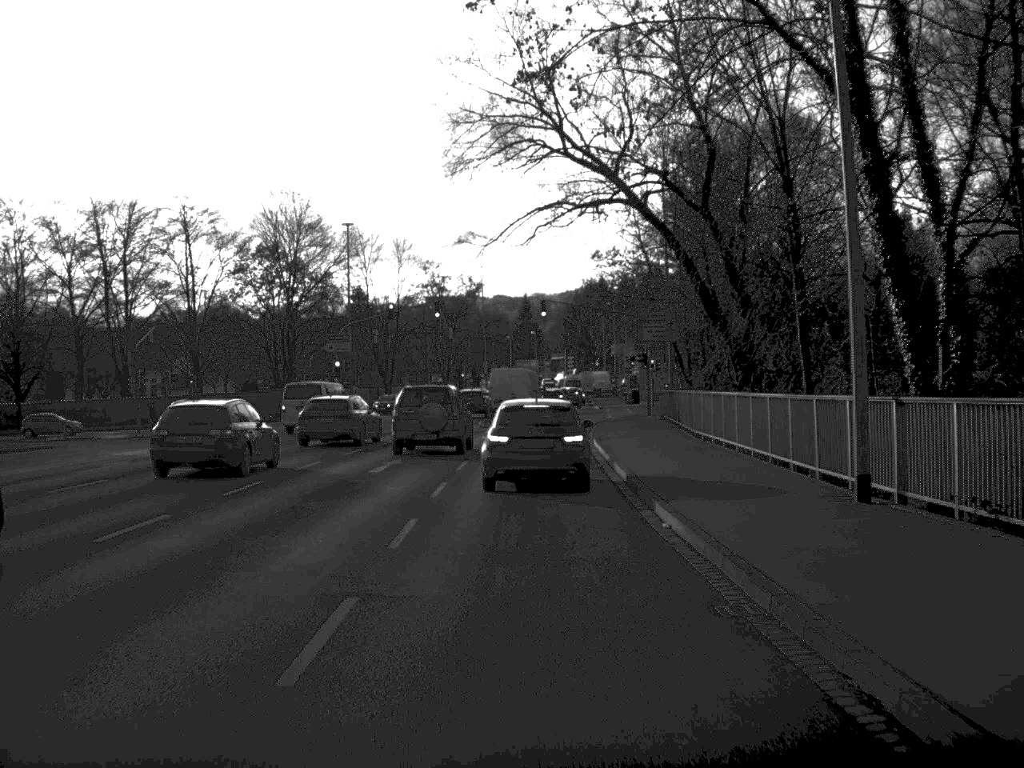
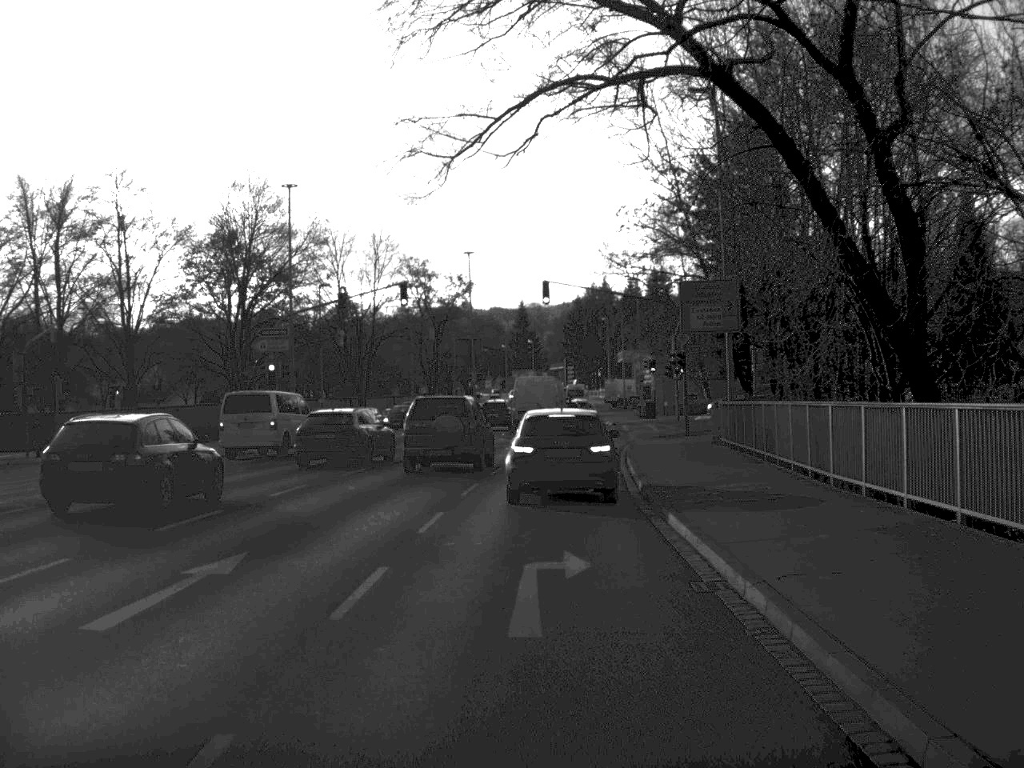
(0.0, +15.8) m; 0°
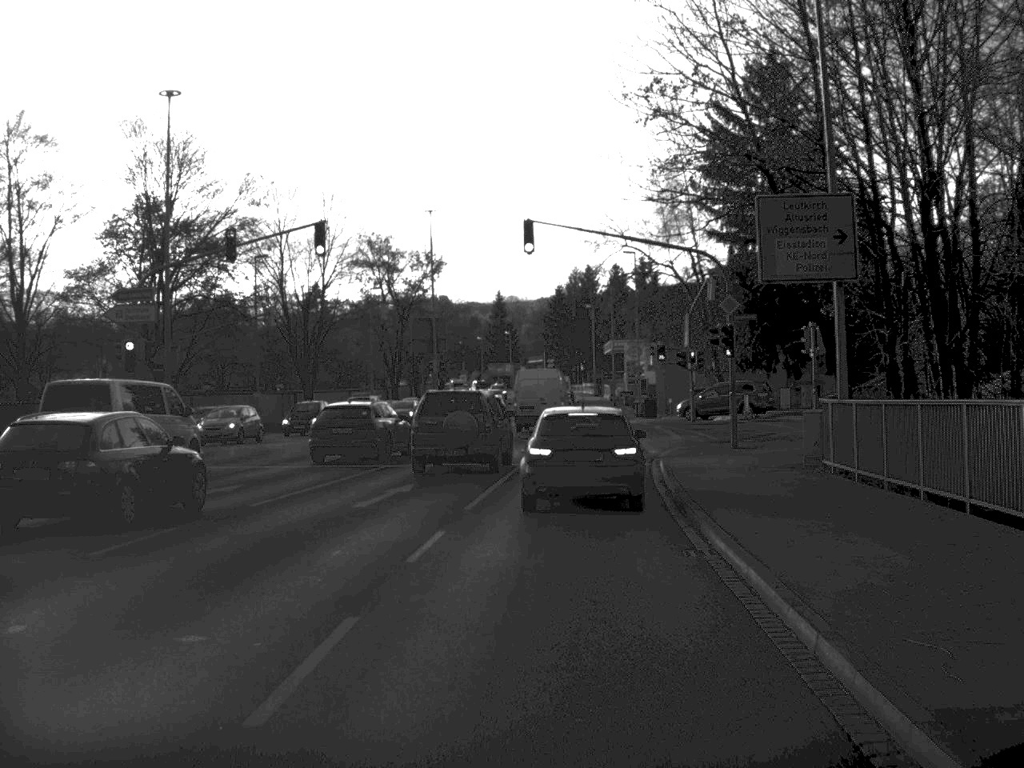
(+0.1, +15.0) m; +1°
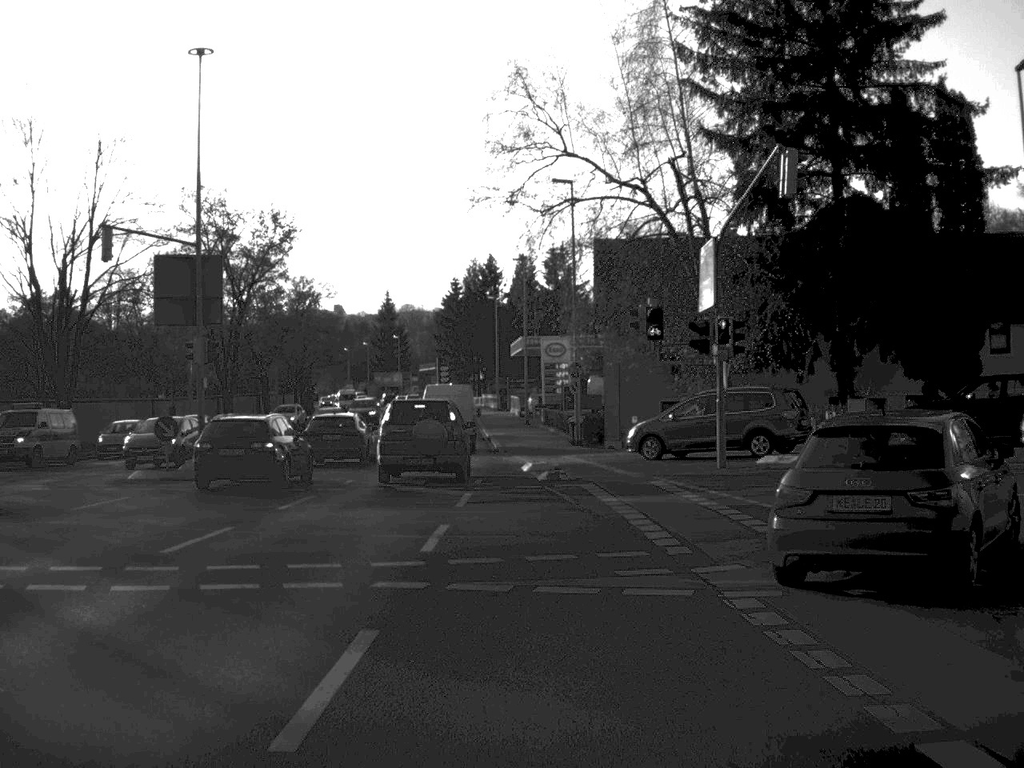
(+1.0, +29.4) m; +5°
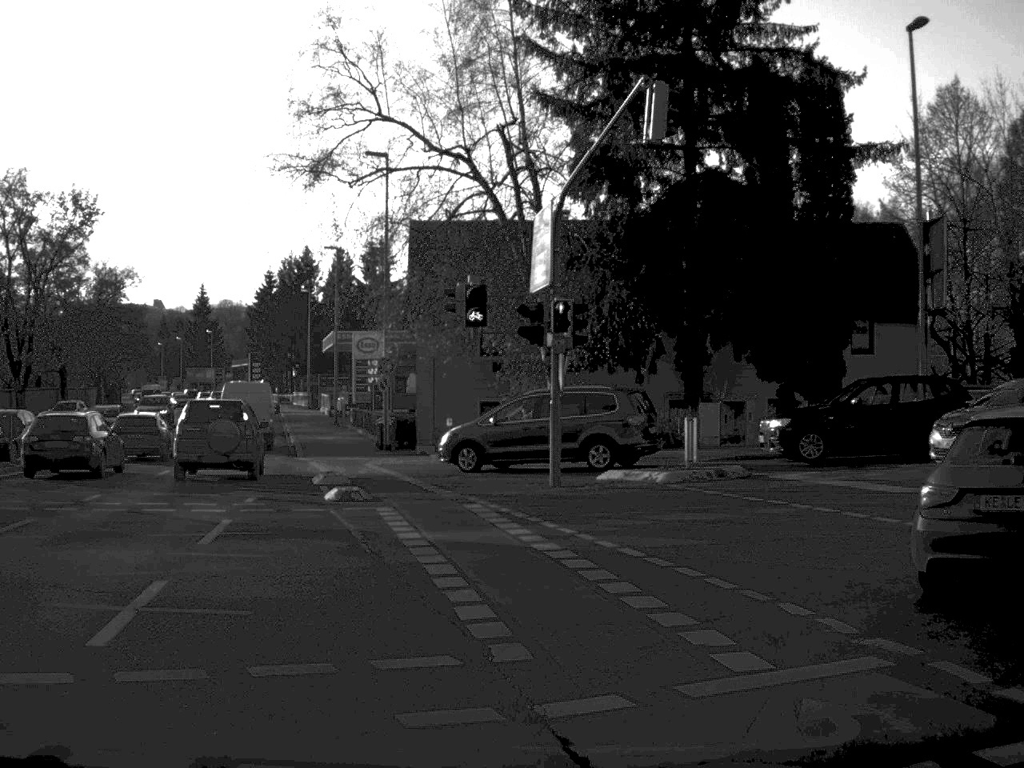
(+0.3, +5.2) m; +9°
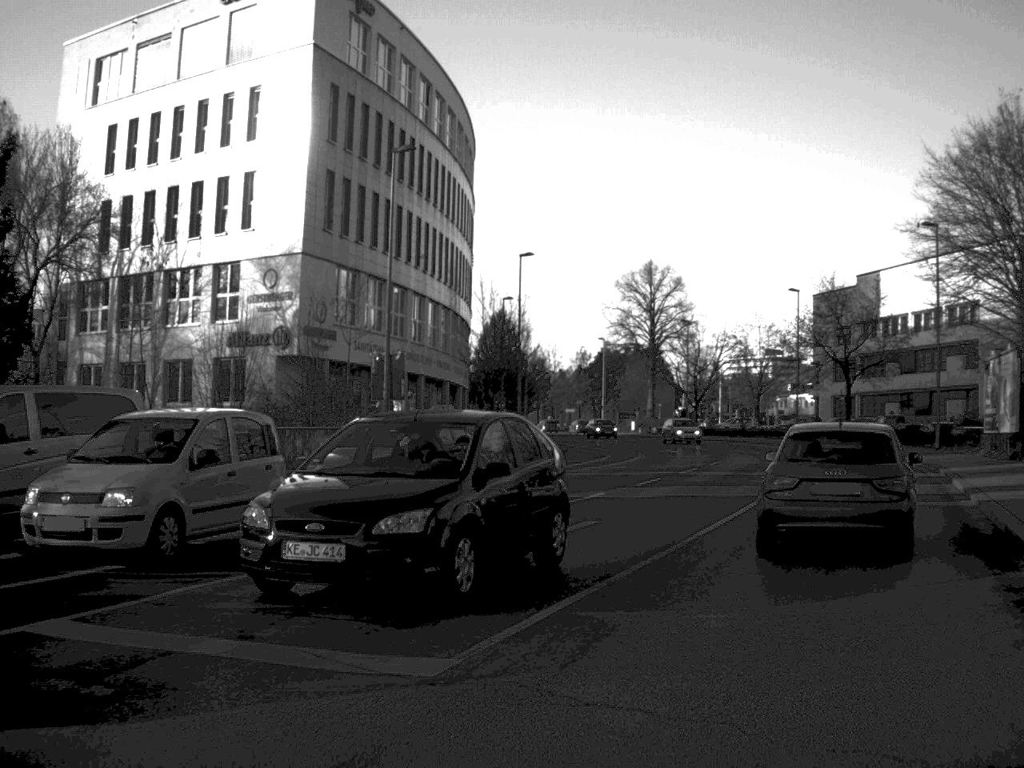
(+5.7, +12.7) m; +53°
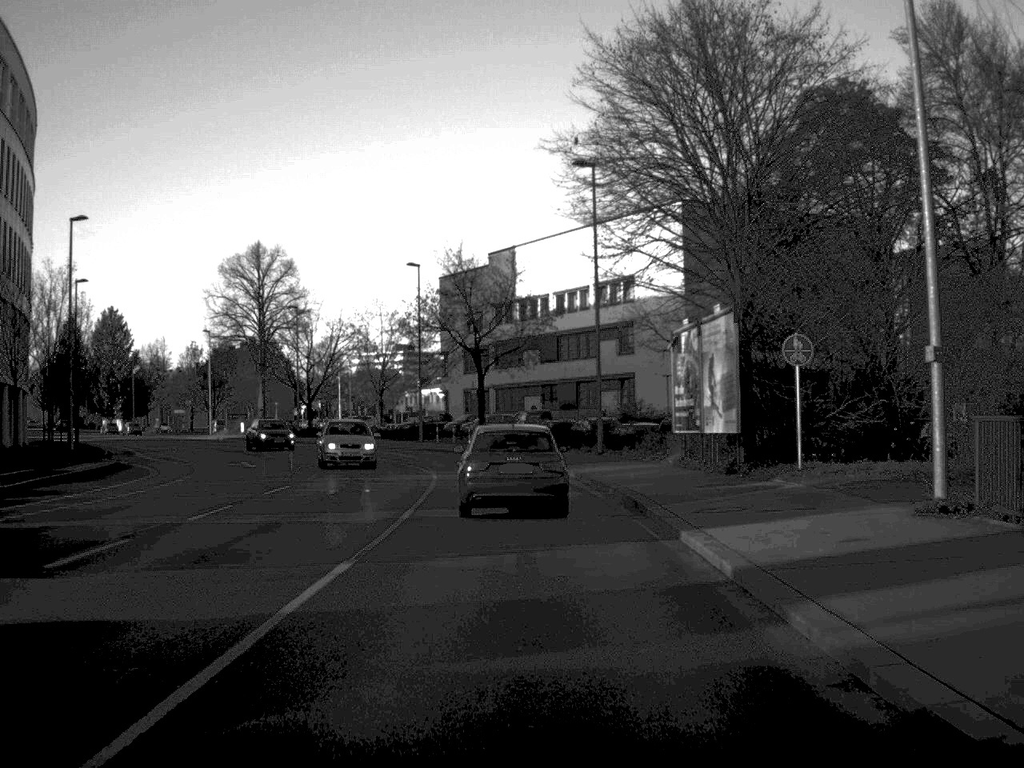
(+2.9, +13.6) m; +15°
